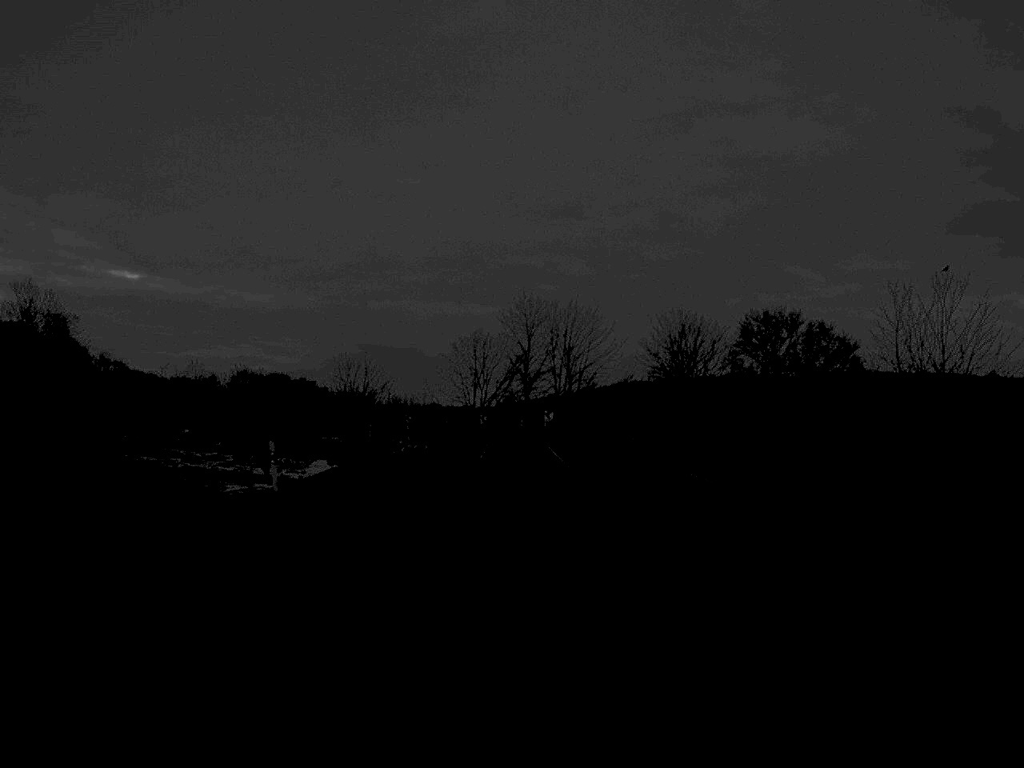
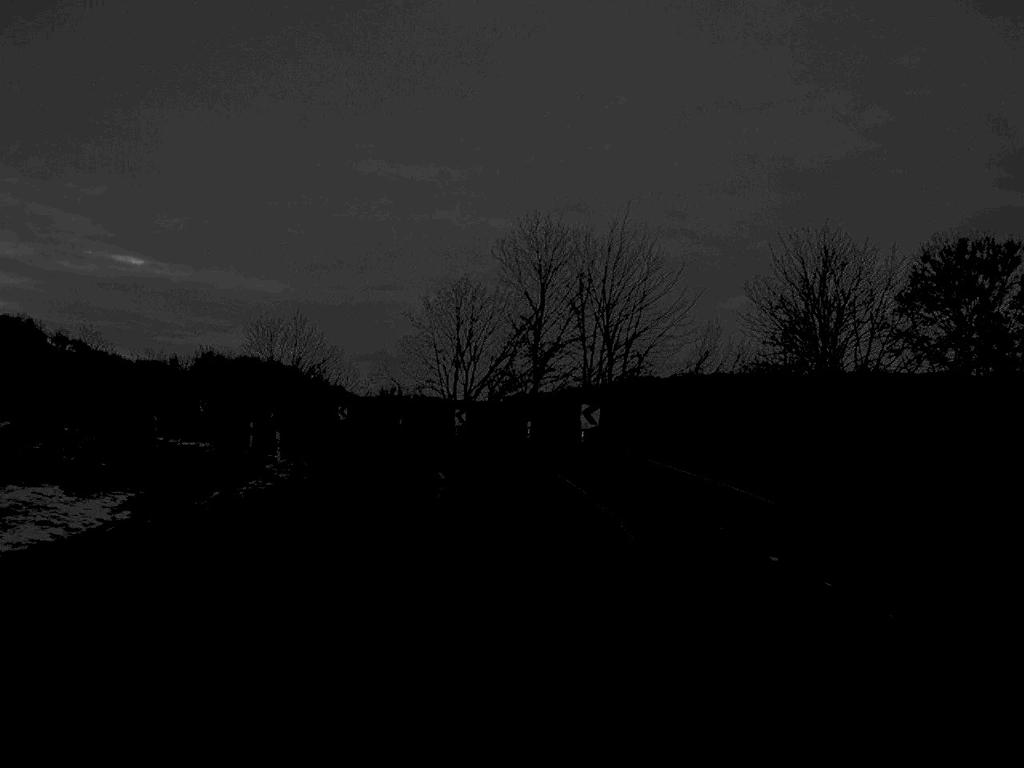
(-0.2, +40.3) m; 0°
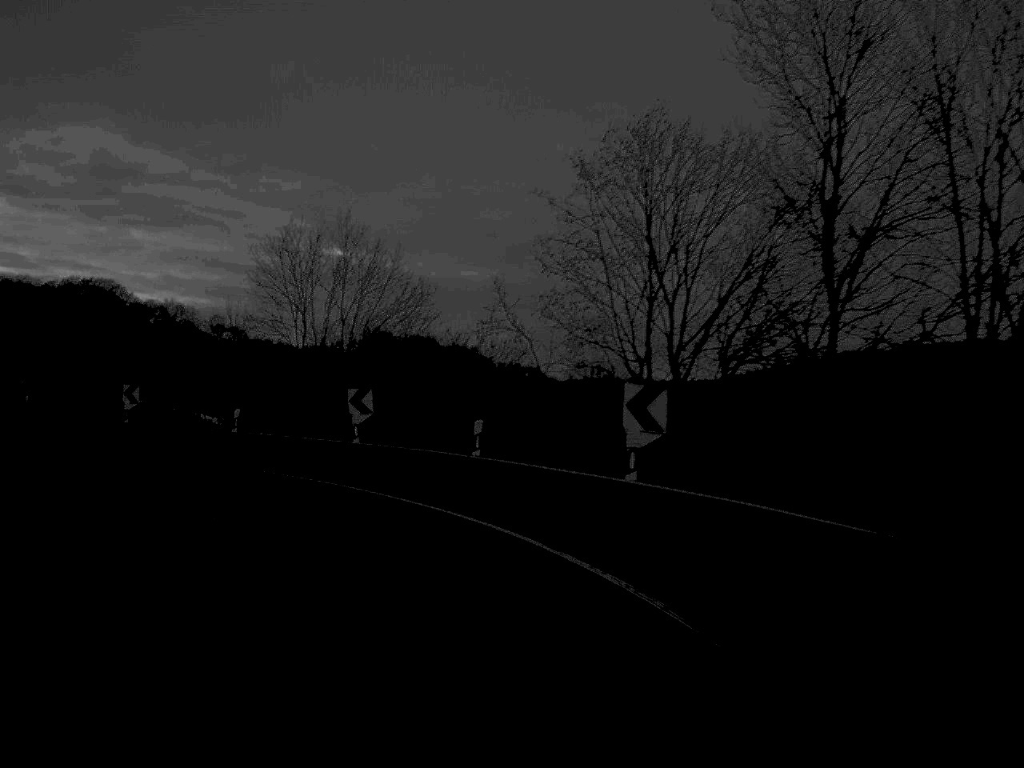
(-1.6, +38.2) m; -10°
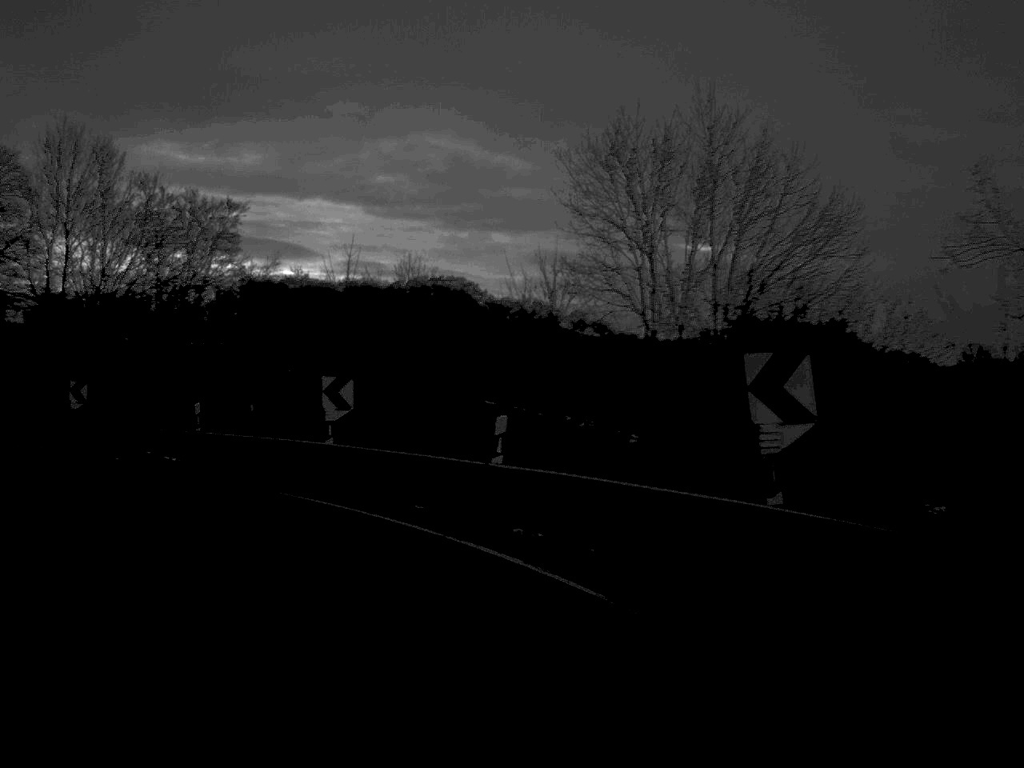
(-2.1, +16.1) m; -17°
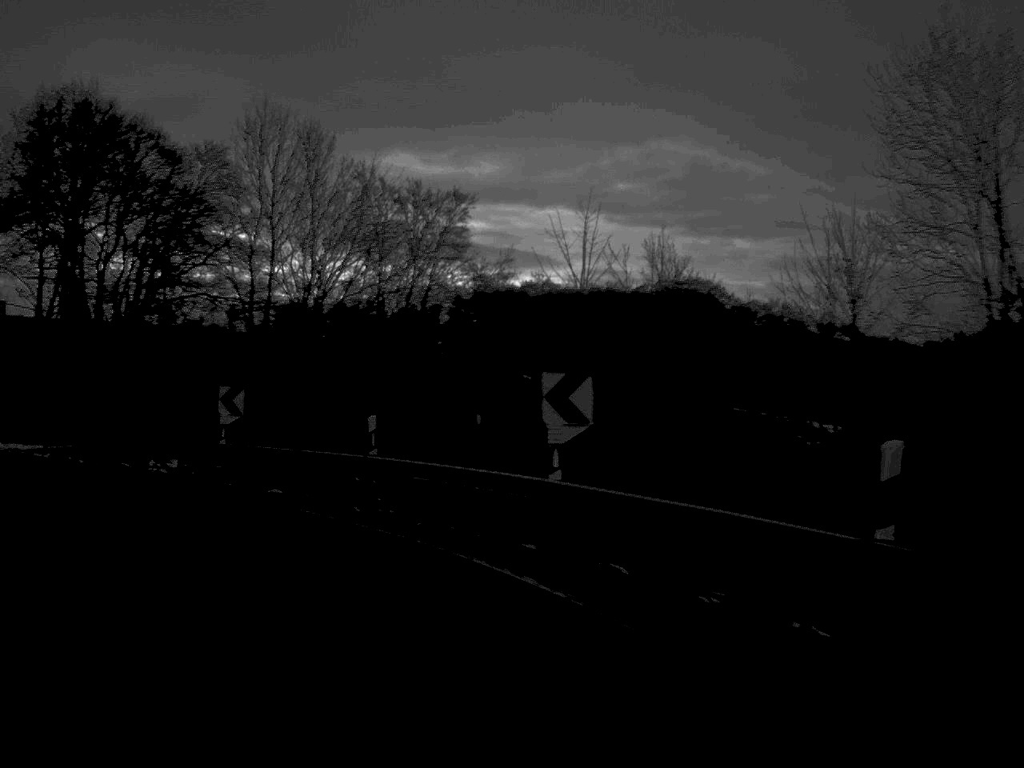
(-0.7, +7.5) m; -11°
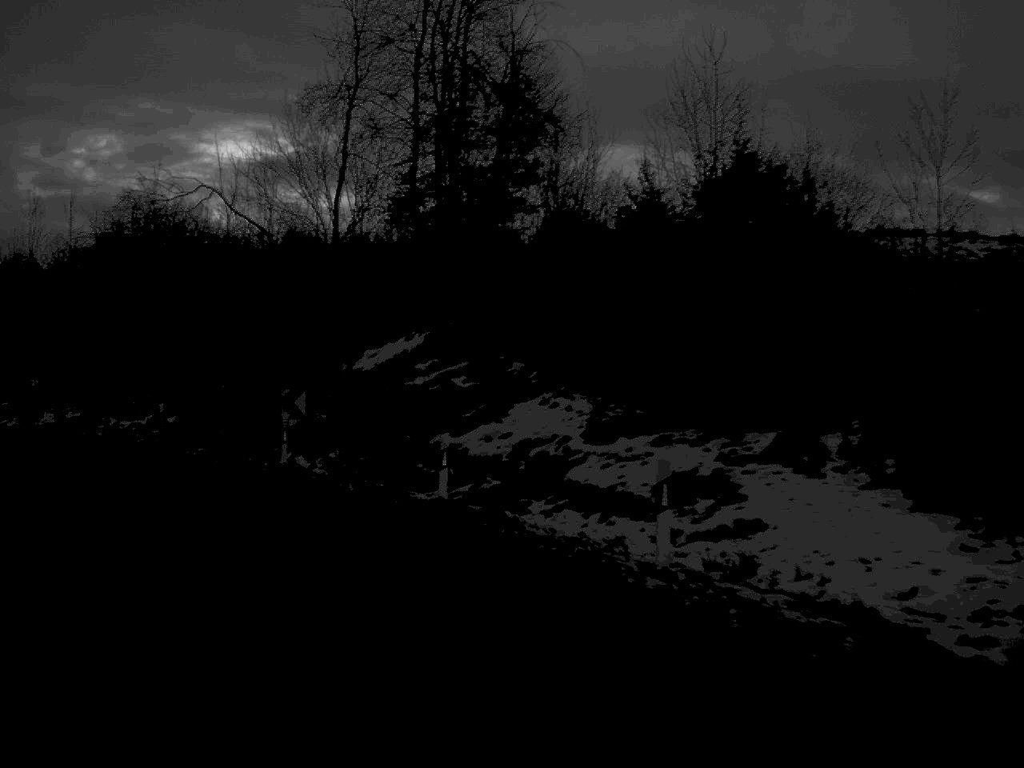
(-18.4, +32.9) m; -58°
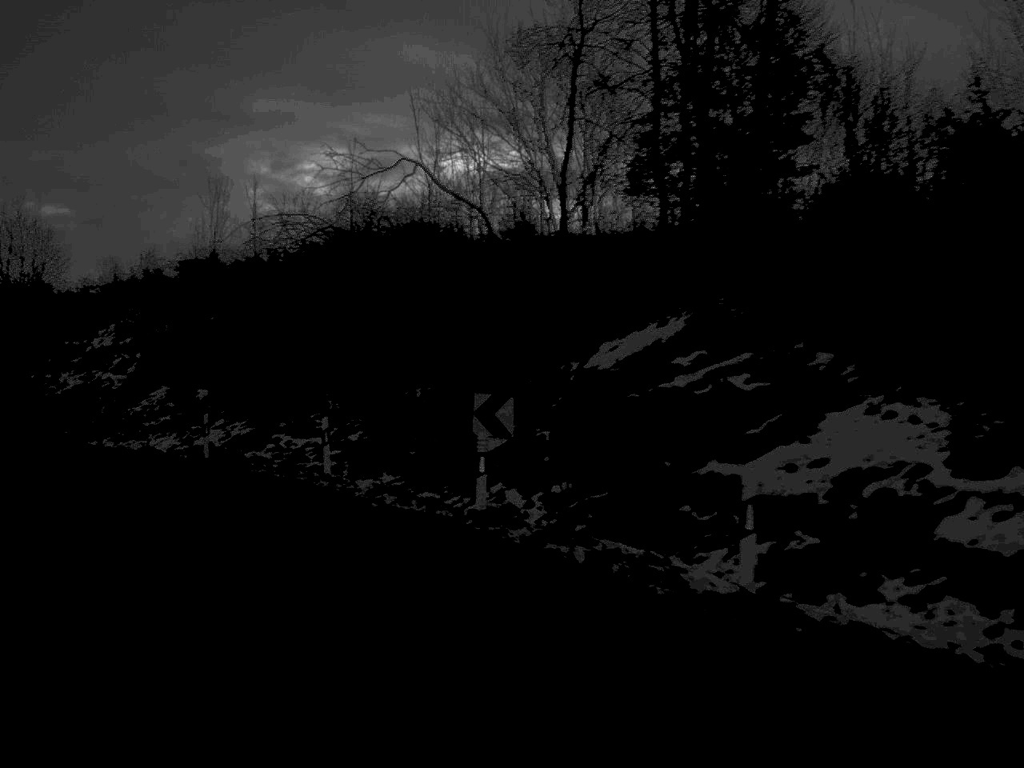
(-0.7, +7.6) m; -11°
